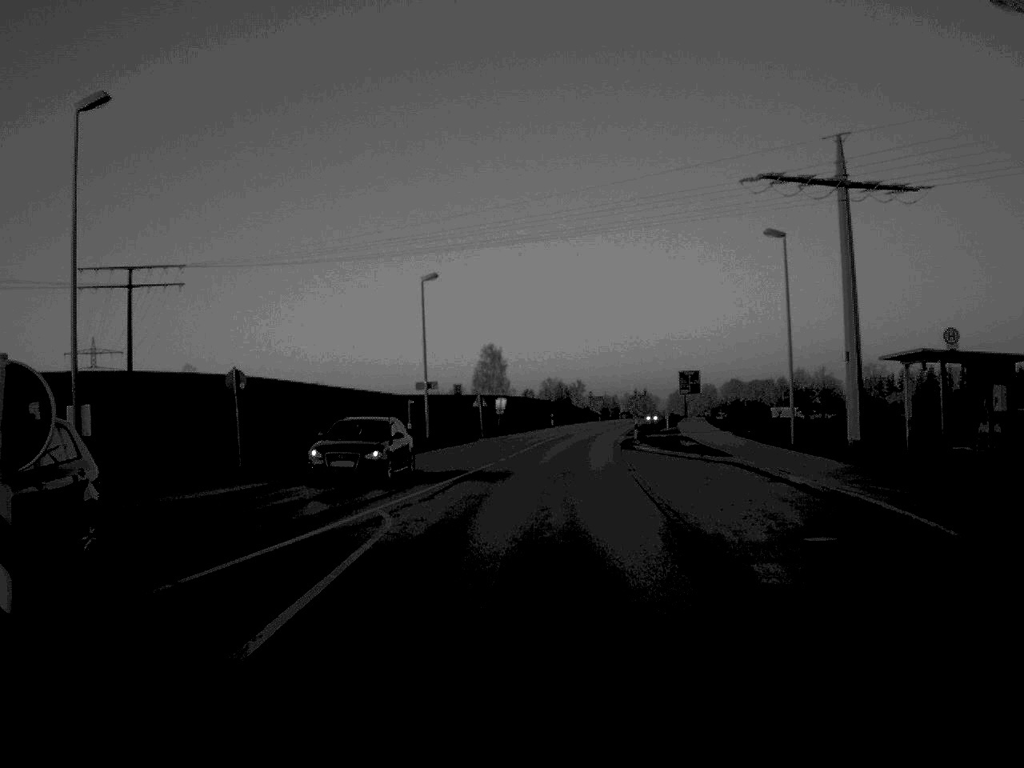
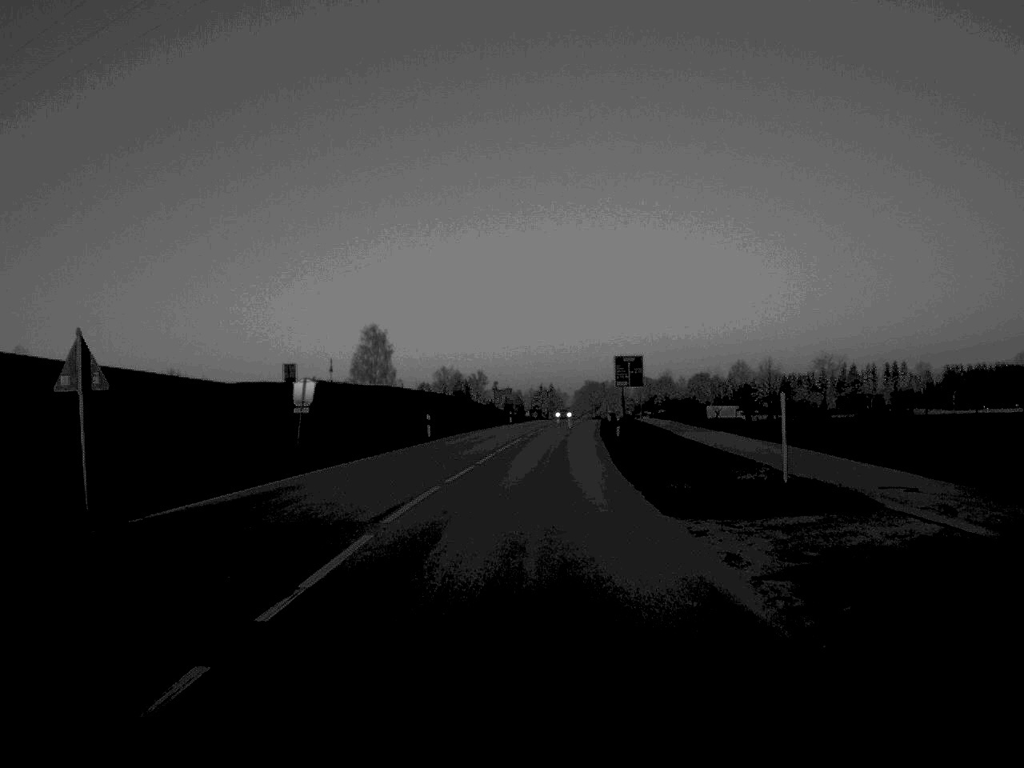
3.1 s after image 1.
(+2.0, +52.5) m; +4°
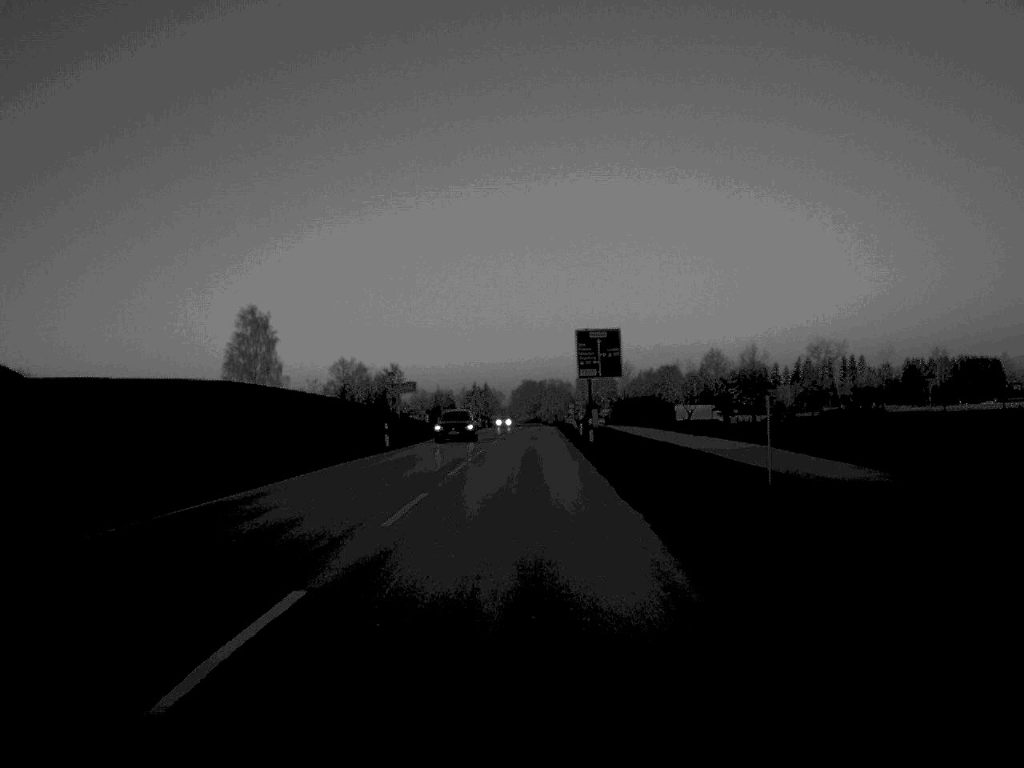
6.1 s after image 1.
(+1.6, +54.7) m; +3°
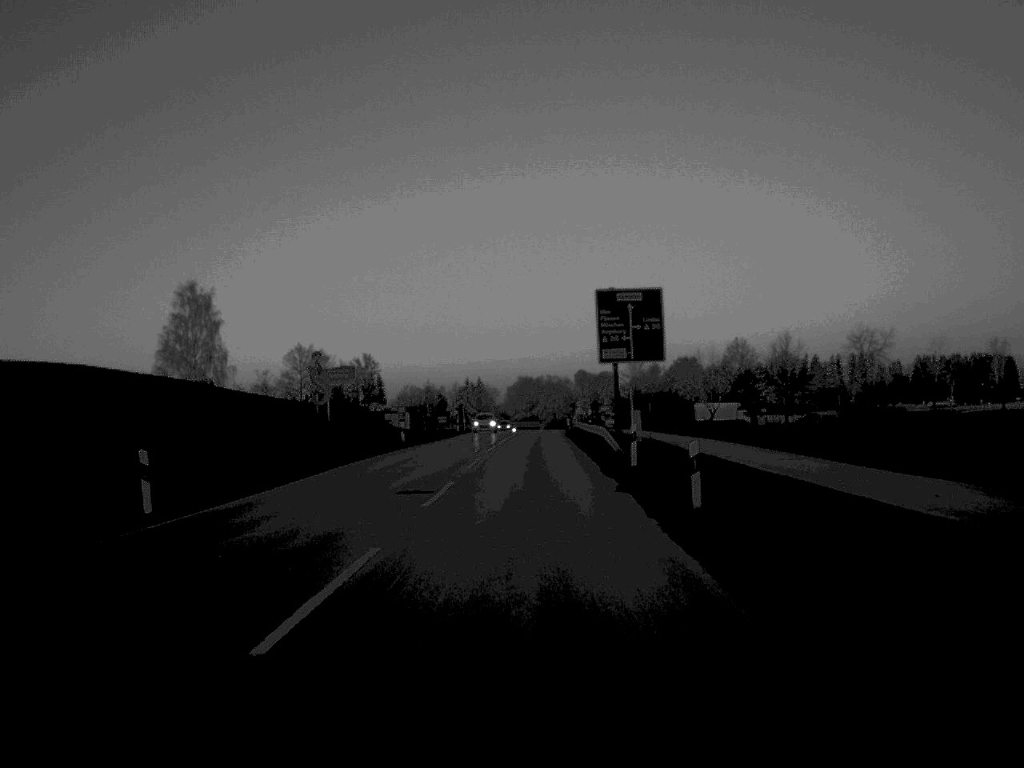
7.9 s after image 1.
(0.0, +32.6) m; 0°
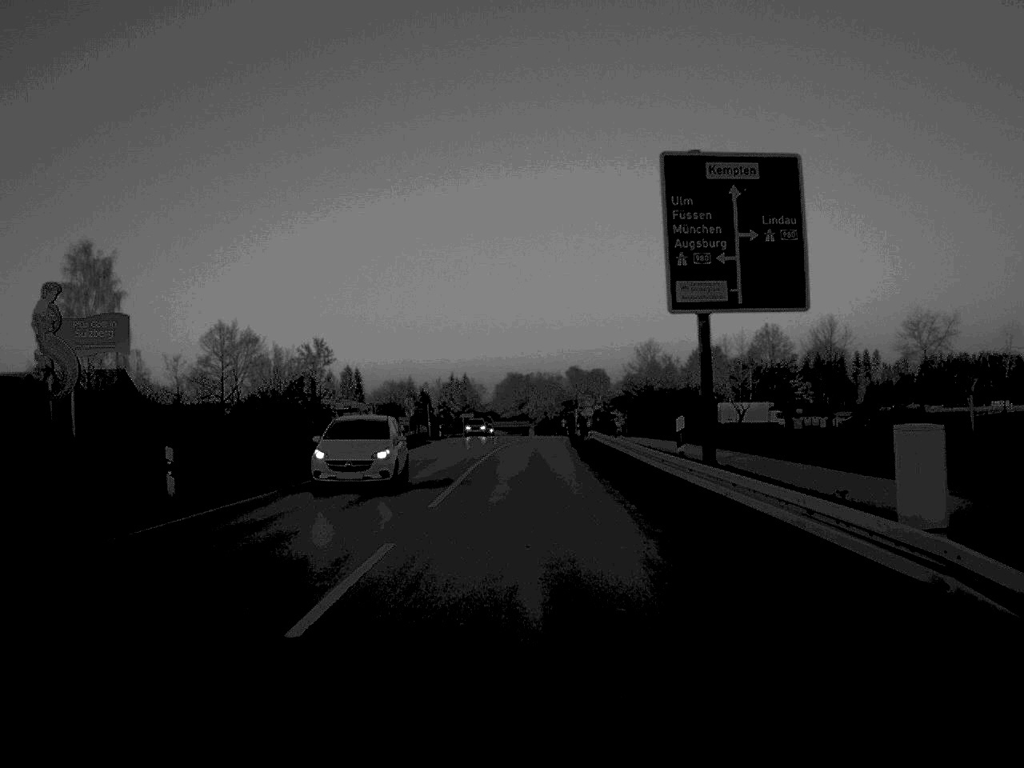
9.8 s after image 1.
(+0.1, +35.2) m; 0°
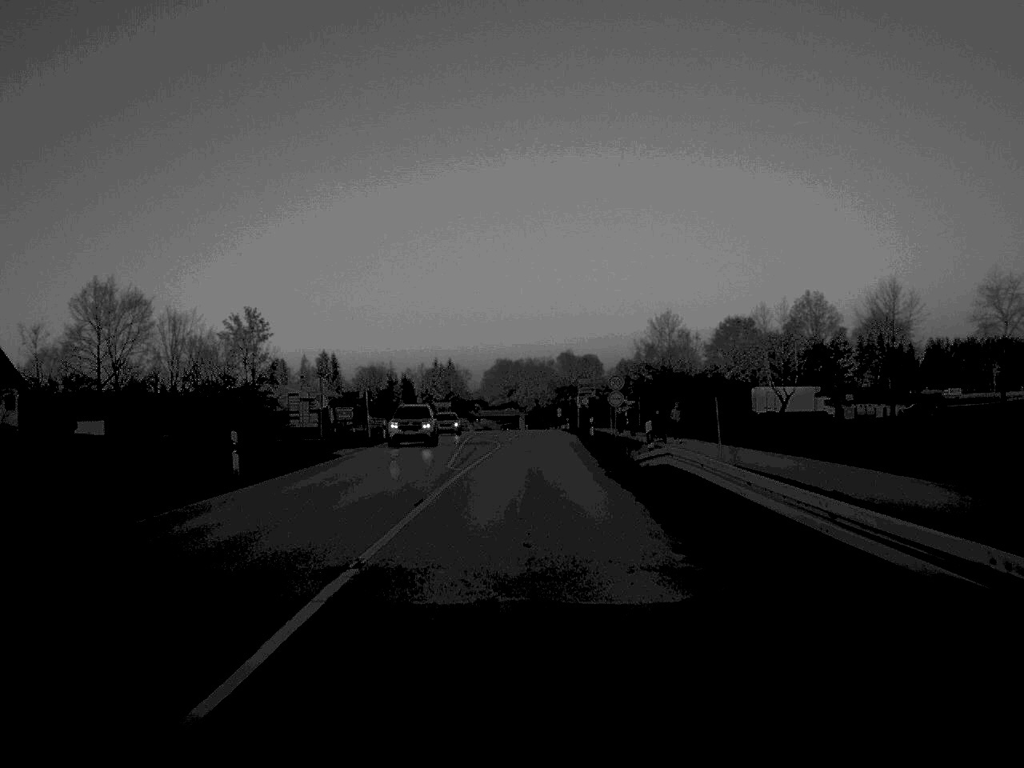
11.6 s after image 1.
(+0.1, +32.5) m; 0°
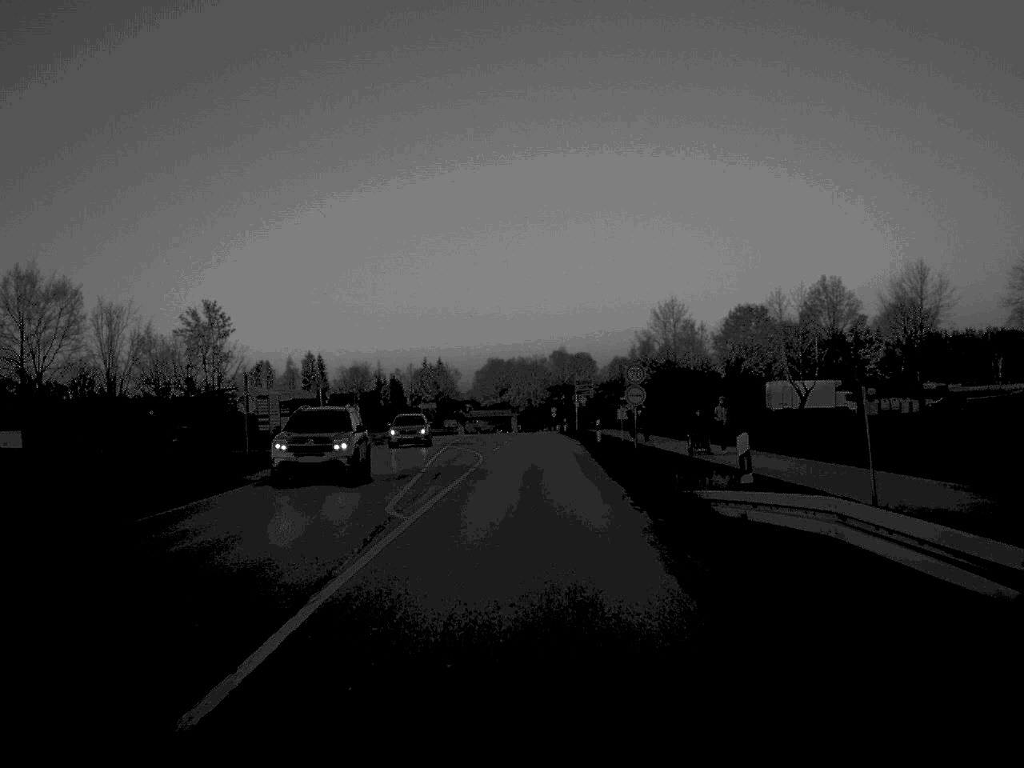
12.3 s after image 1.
(0.0, +12.4) m; 0°
